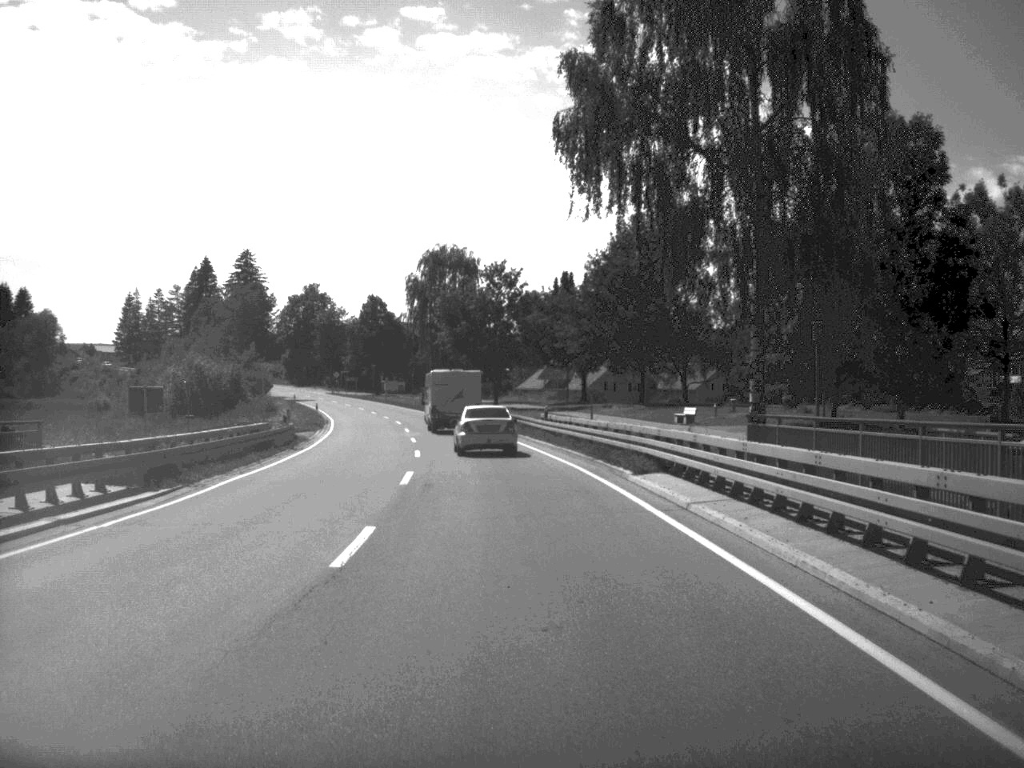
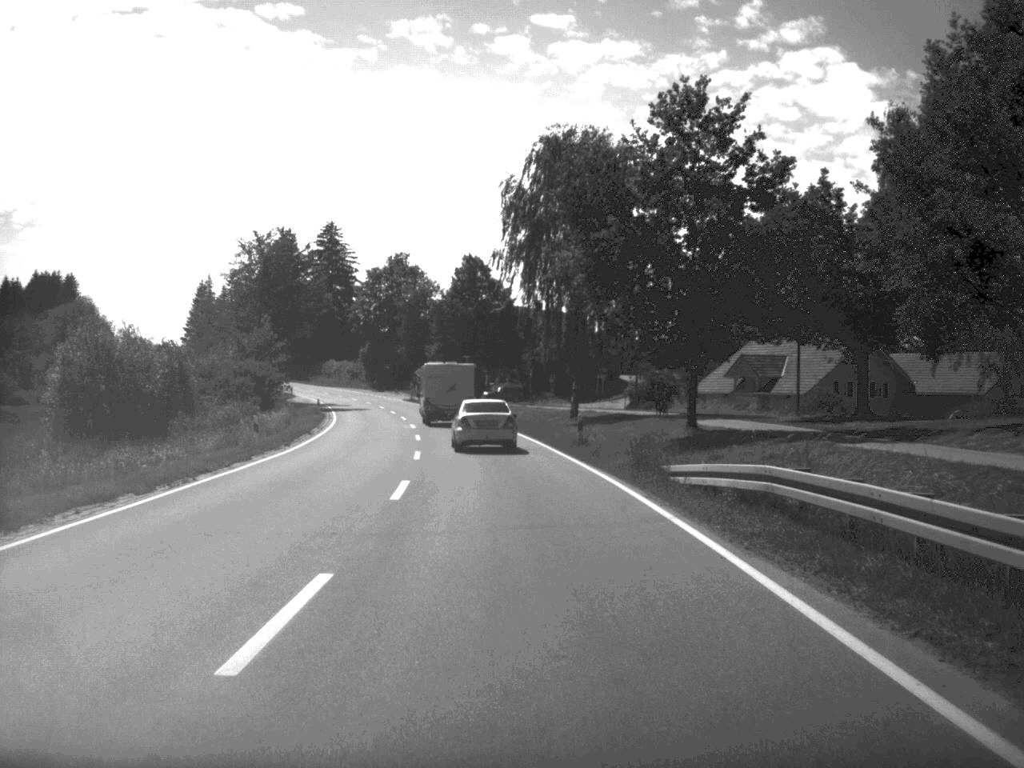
(-3.0, +52.2) m; -6°
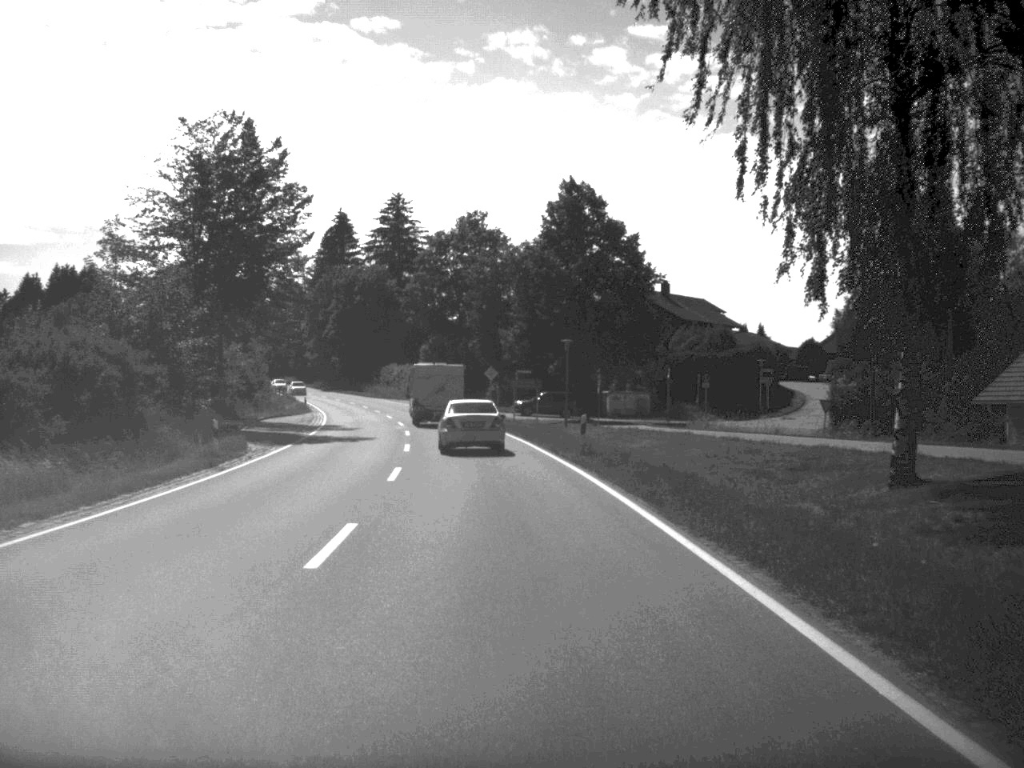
(-1.8, +42.9) m; -5°
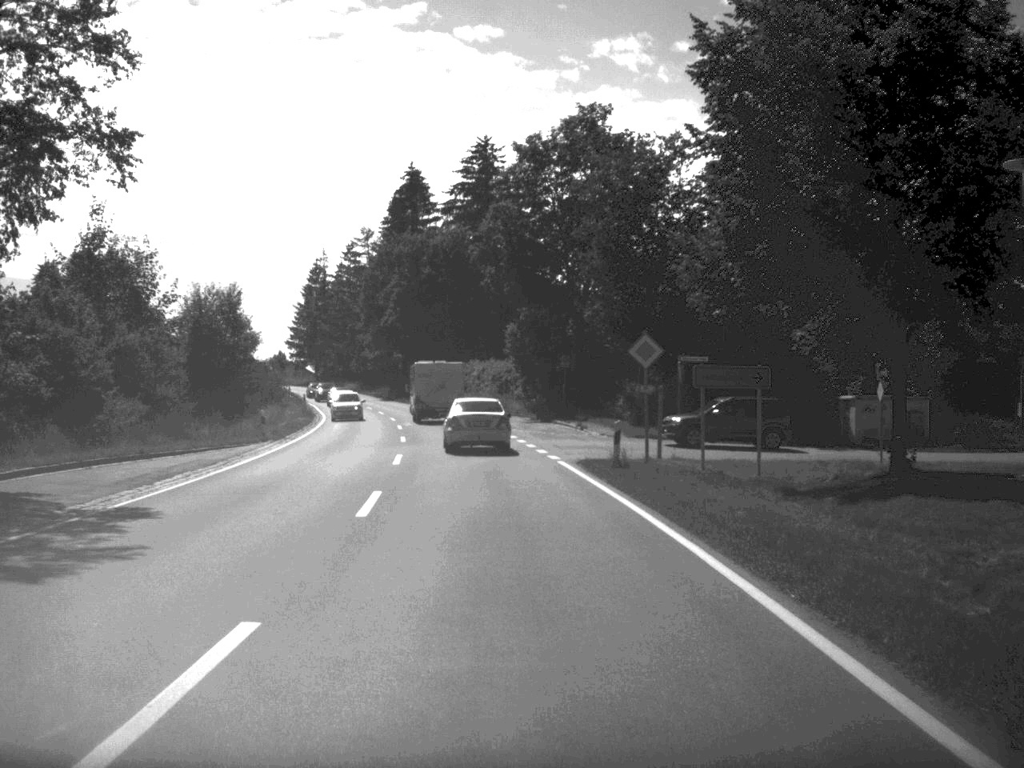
(-2.1, +42.4) m; -5°
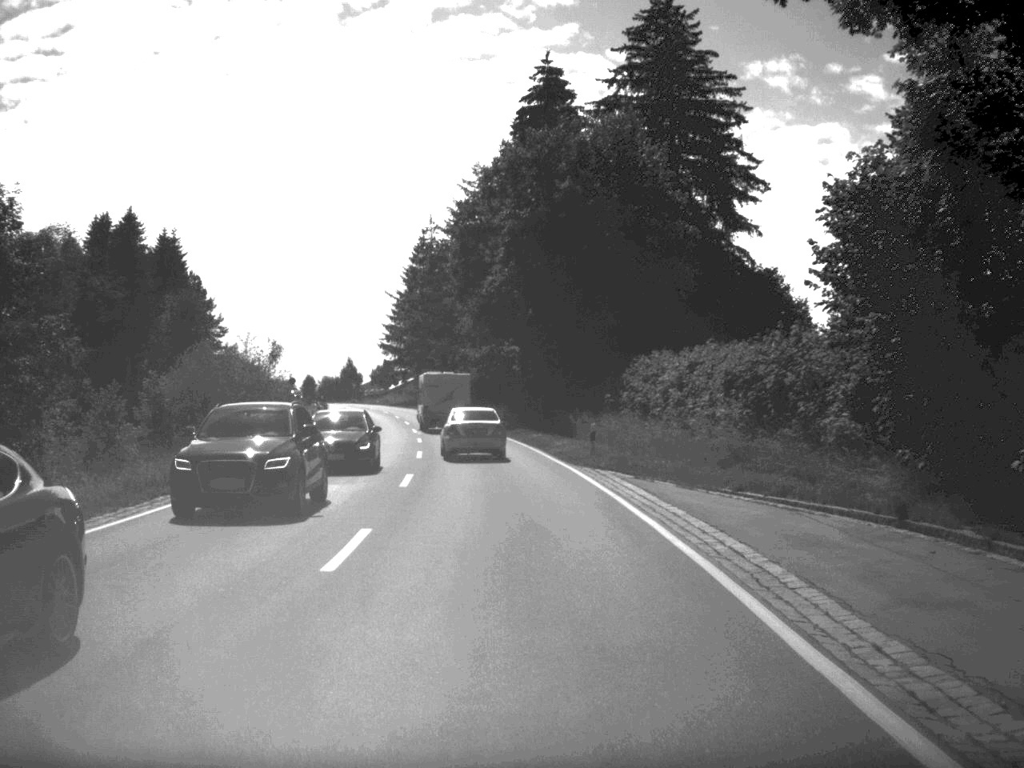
(-3.2, +51.7) m; -7°
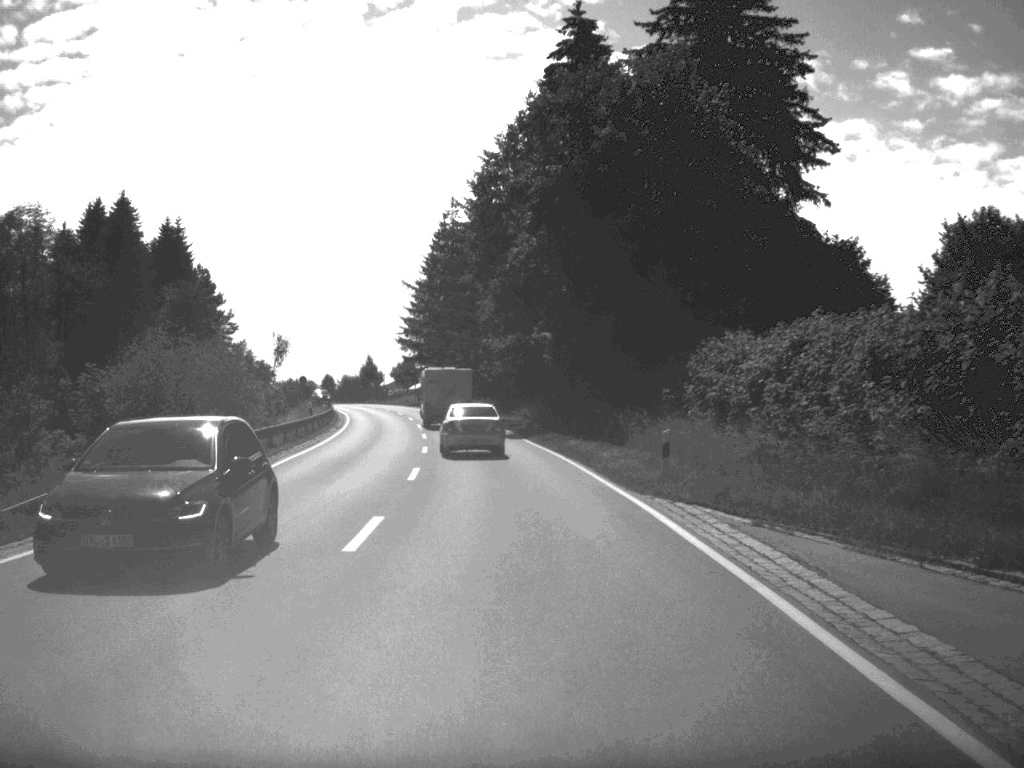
(-0.1, +10.8) m; -1°
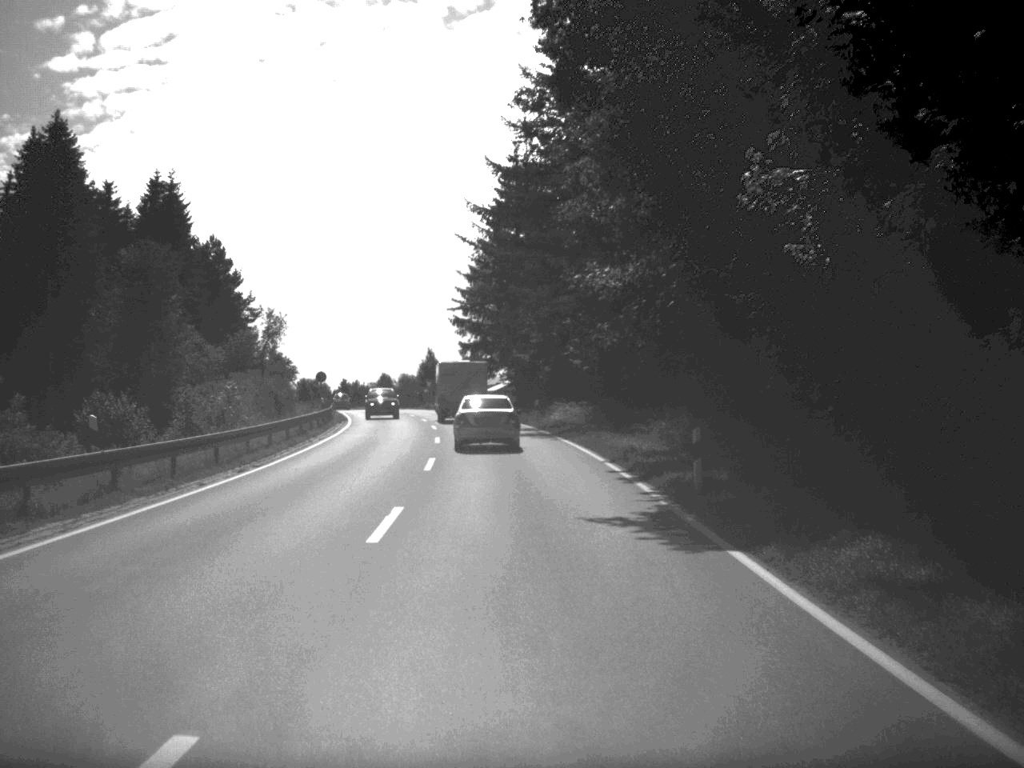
(-1.2, +35.0) m; -4°
